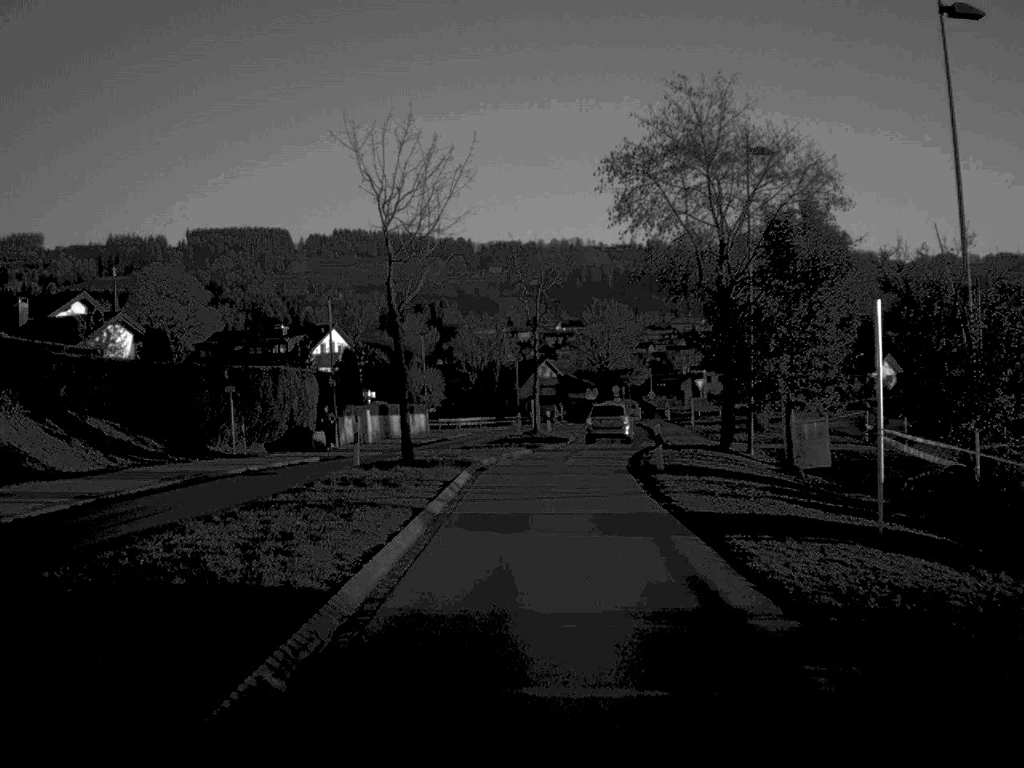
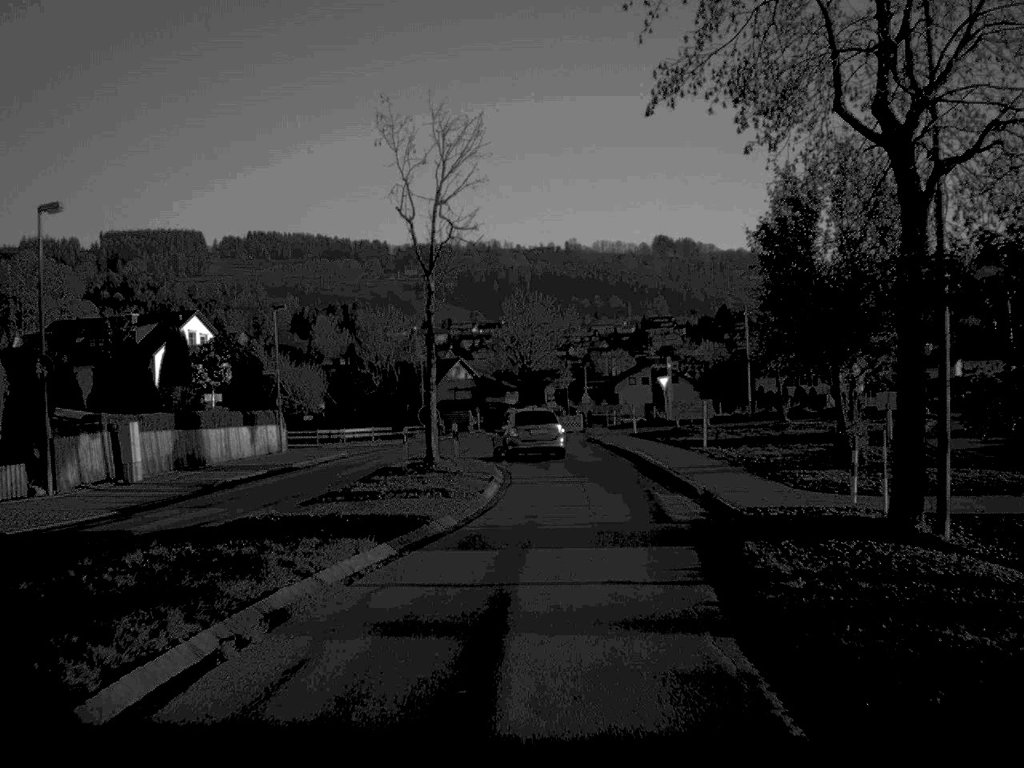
(+0.6, +24.7) m; +4°
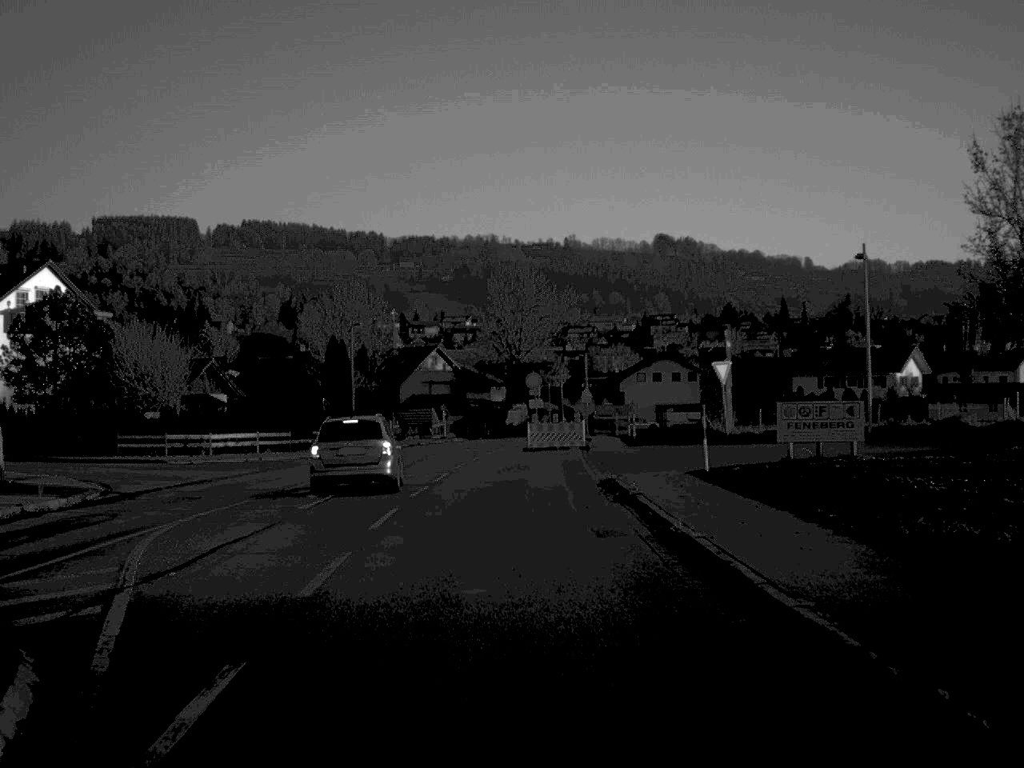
(+0.9, +28.9) m; 0°
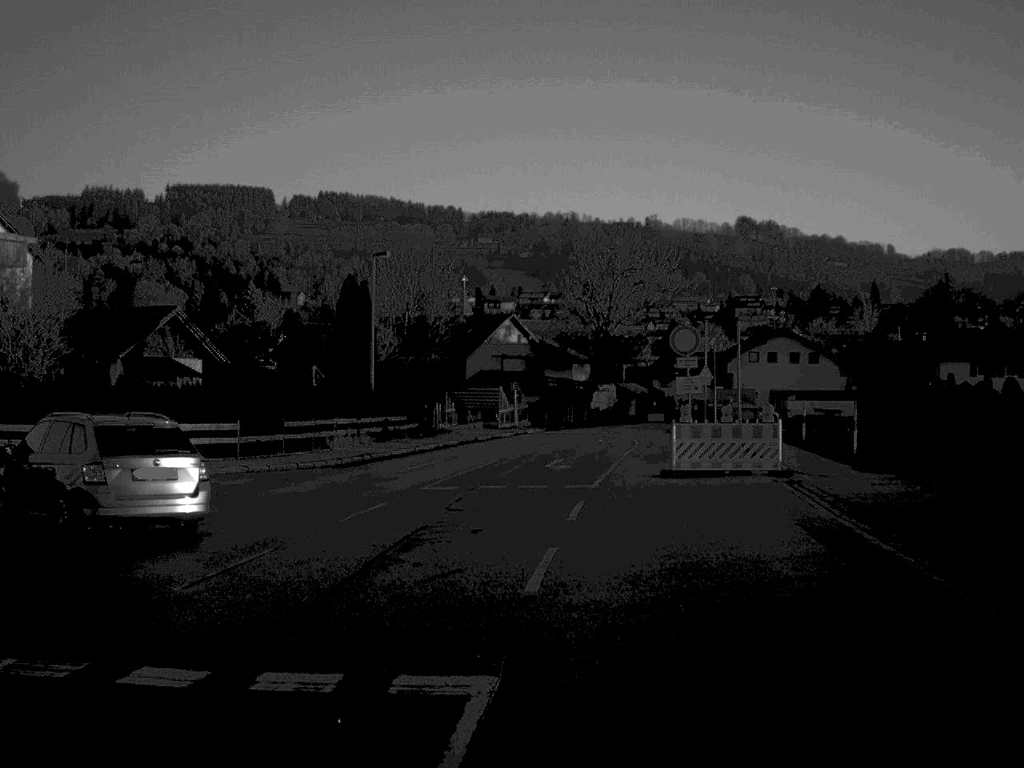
(-1.1, +23.2) m; -3°
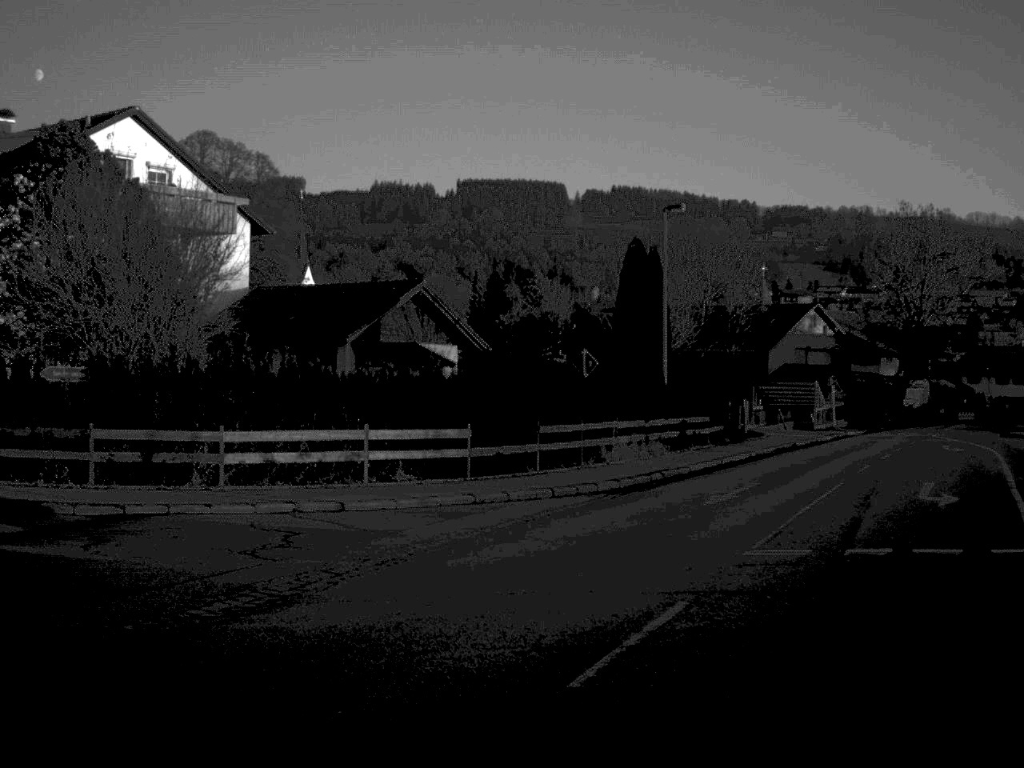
(-0.7, +9.5) m; -14°
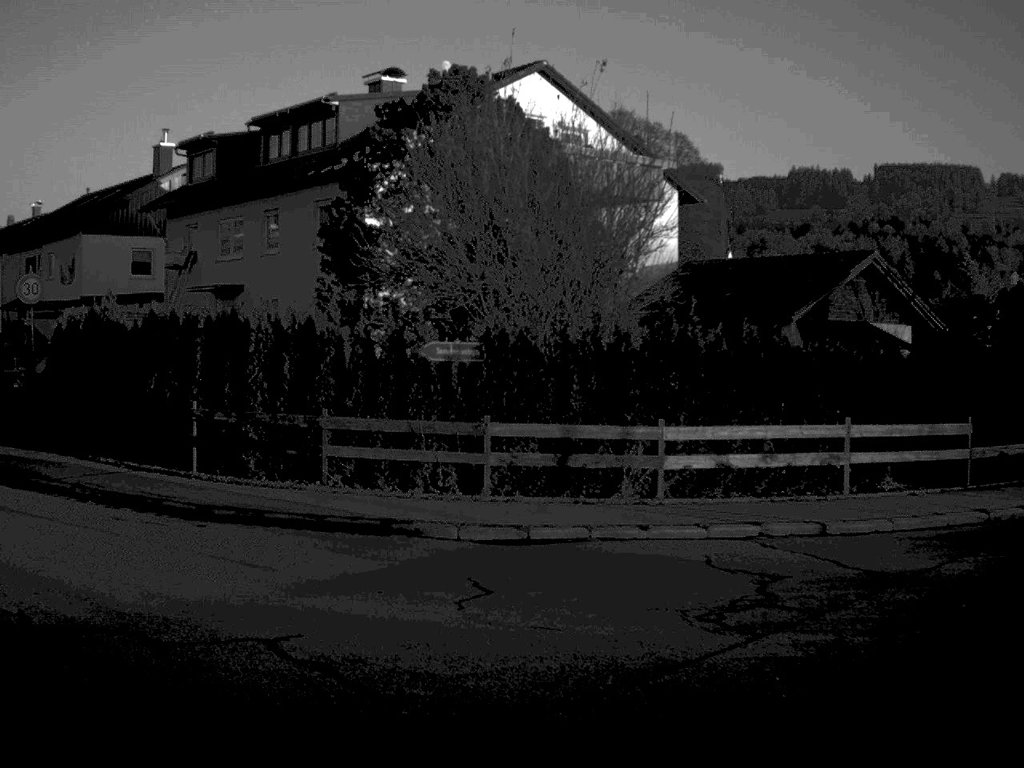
(-0.7, +4.4) m; -19°
